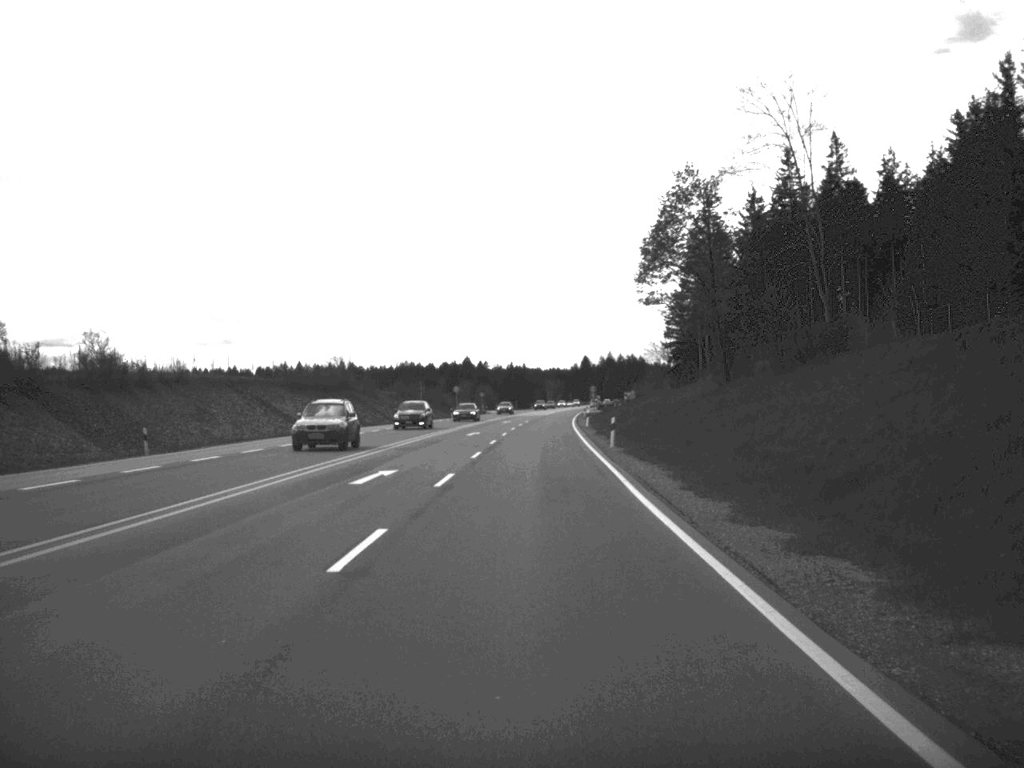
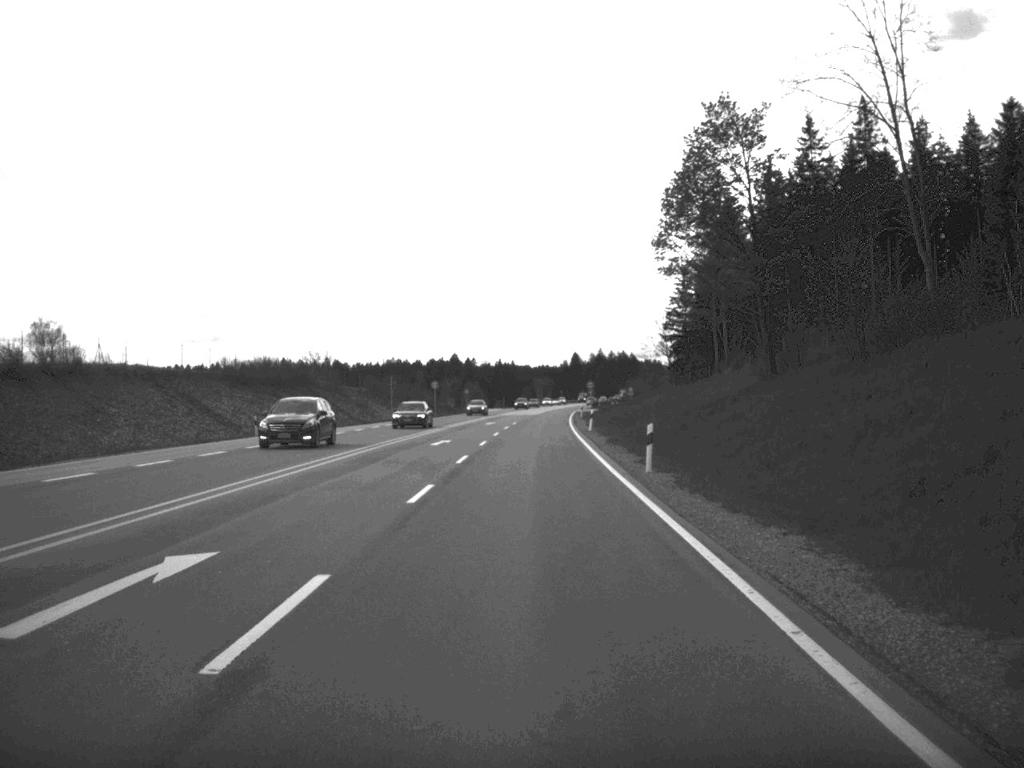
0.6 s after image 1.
(+0.1, +16.4) m; 0°
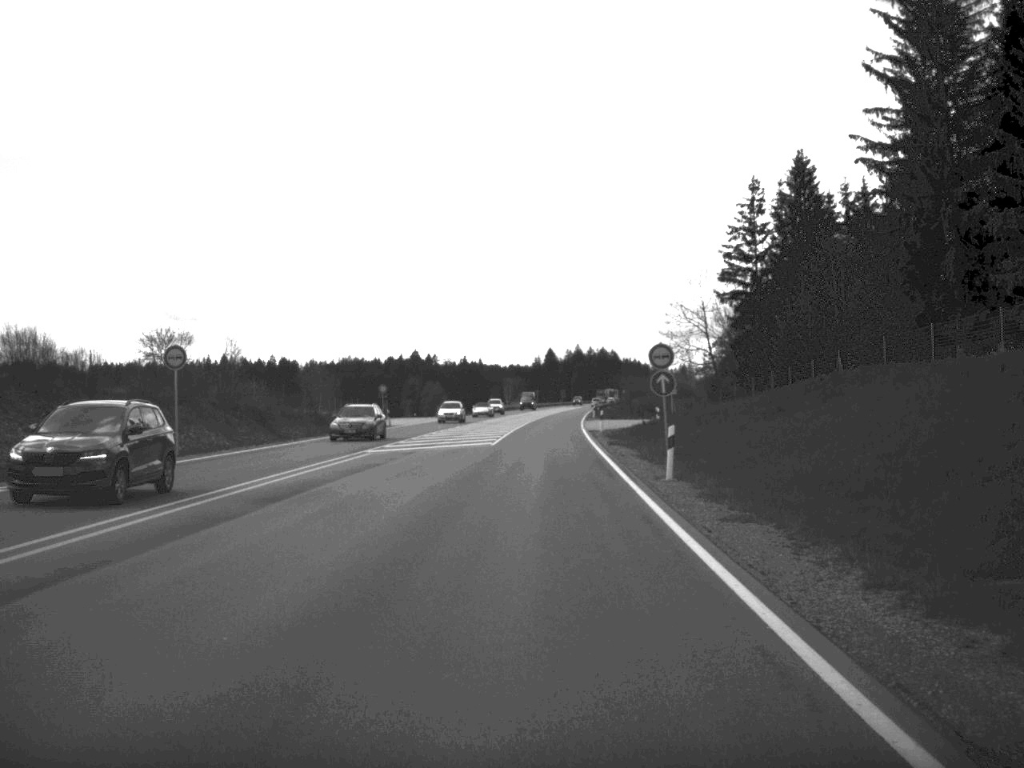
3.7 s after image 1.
(+1.0, +81.9) m; +1°
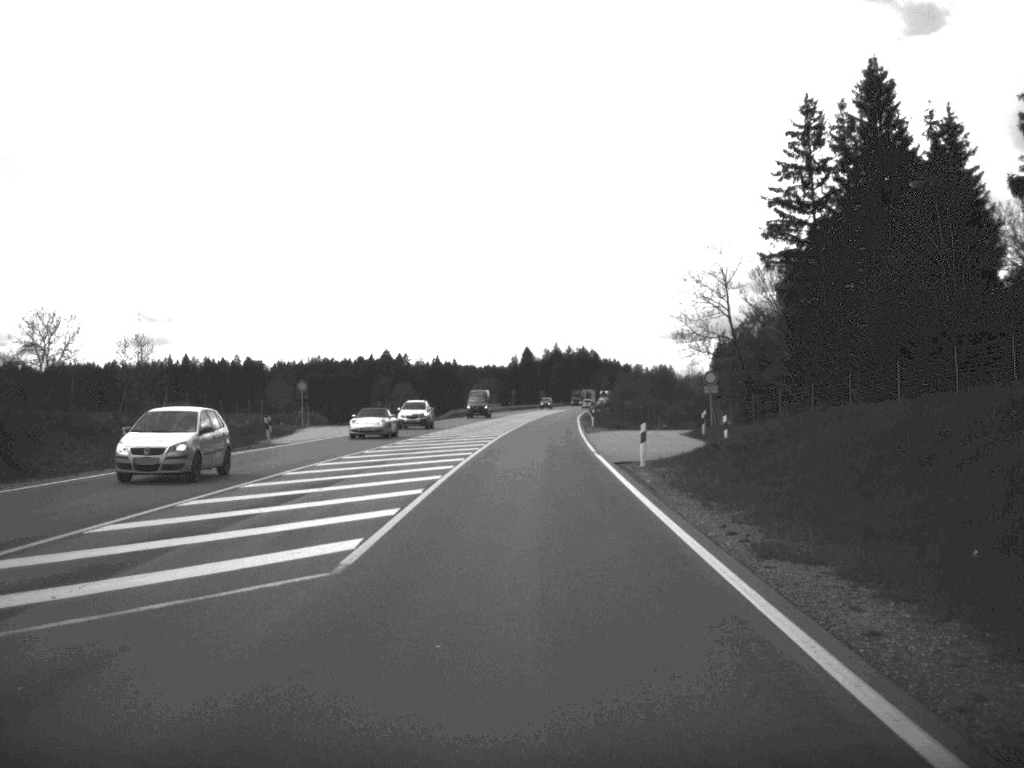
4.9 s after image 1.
(+0.3, +32.0) m; +1°
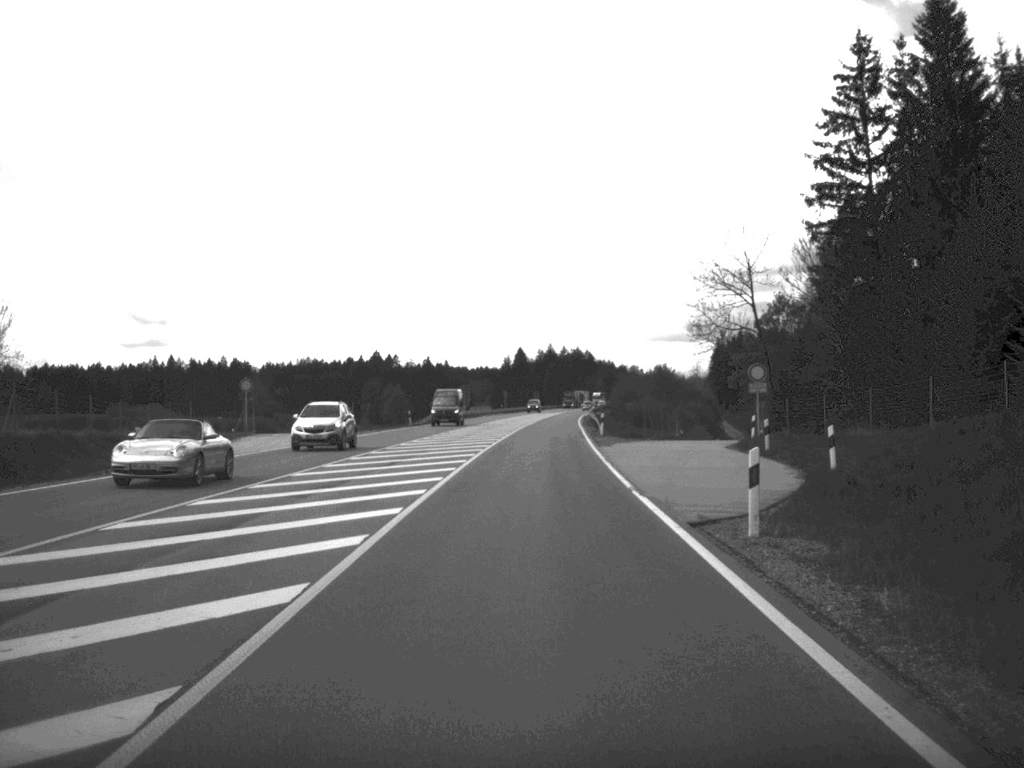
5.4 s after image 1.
(0.0, +15.6) m; 0°
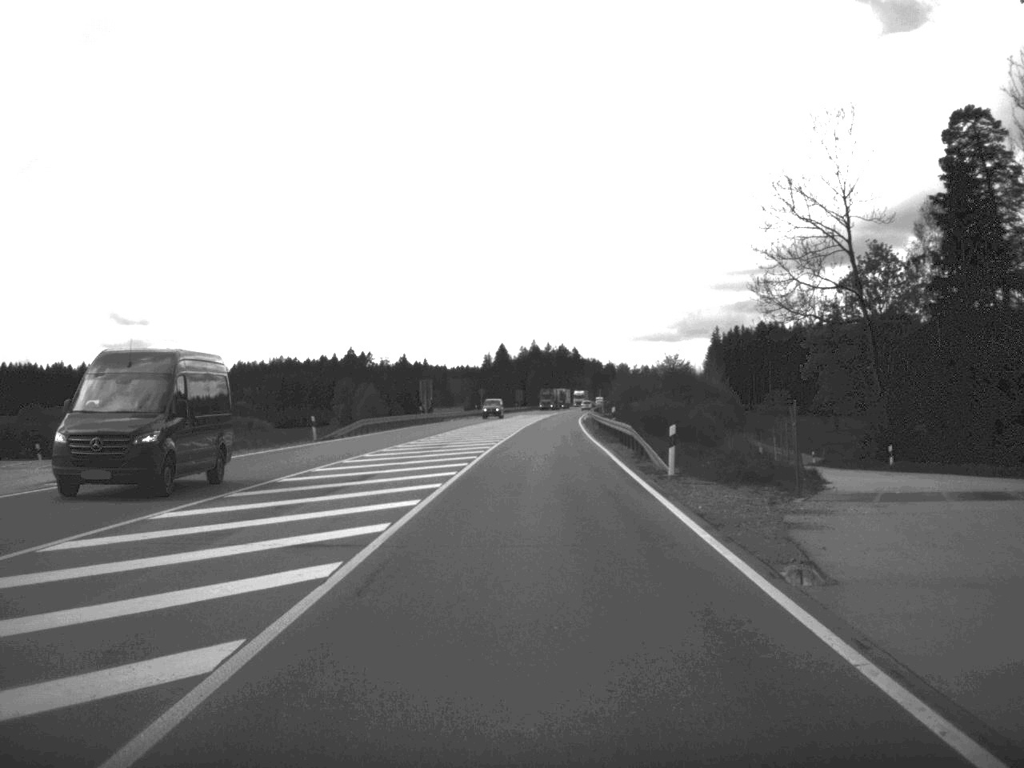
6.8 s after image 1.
(+0.2, +34.9) m; +1°
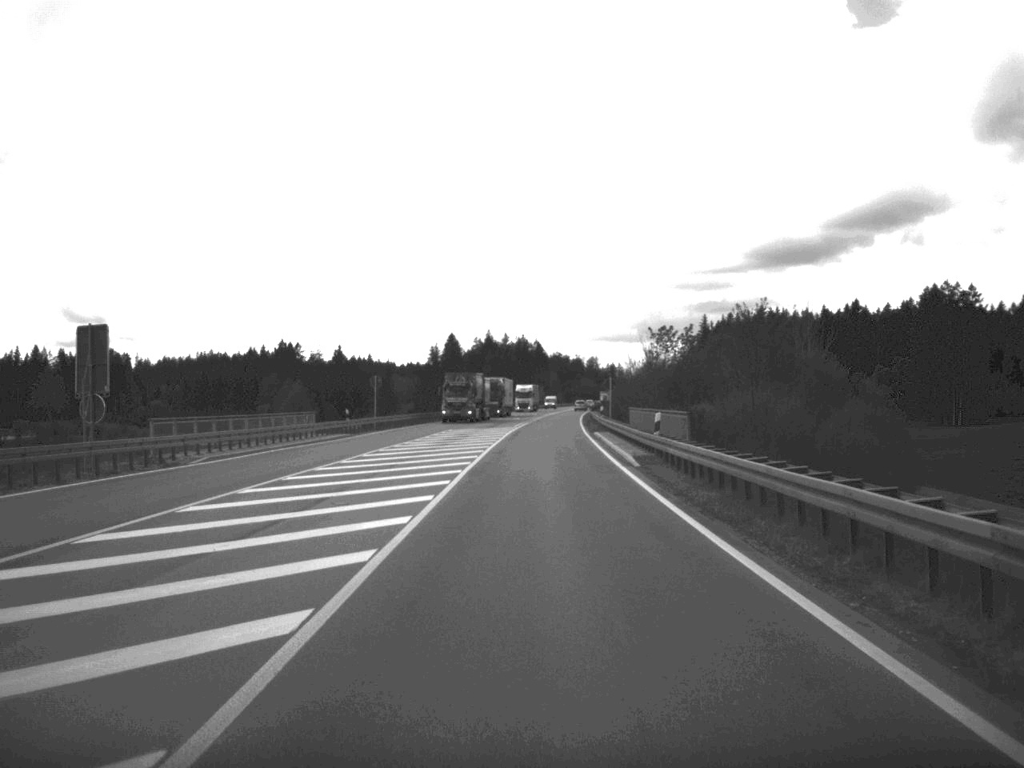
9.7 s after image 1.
(+1.2, +79.4) m; +2°
